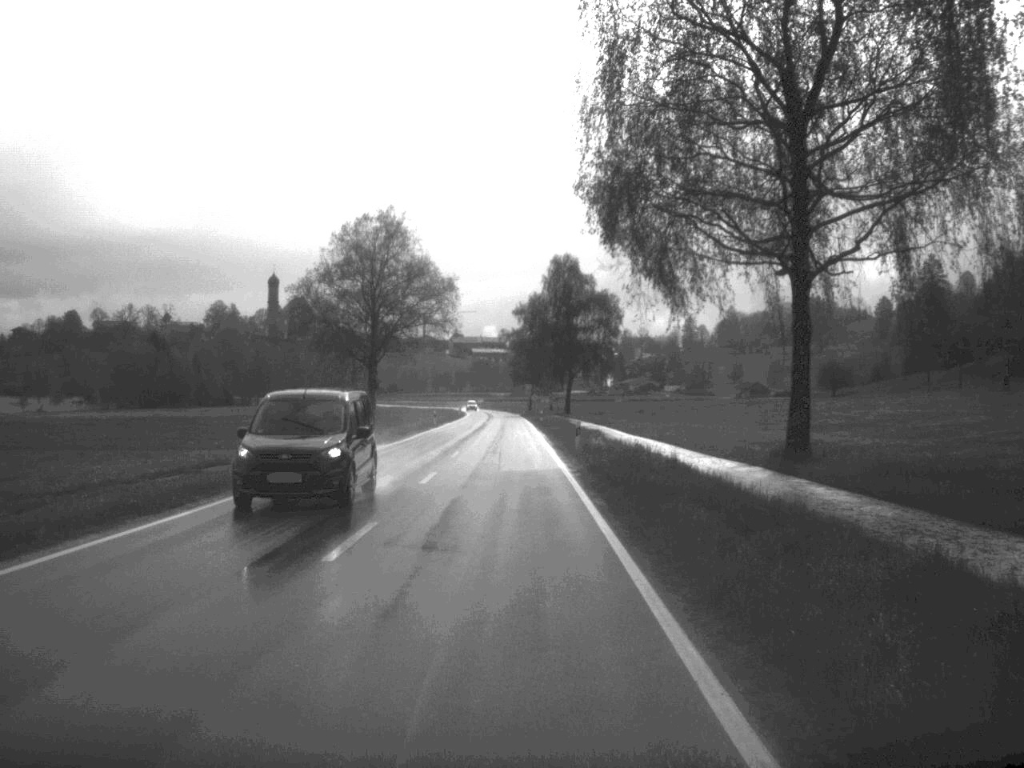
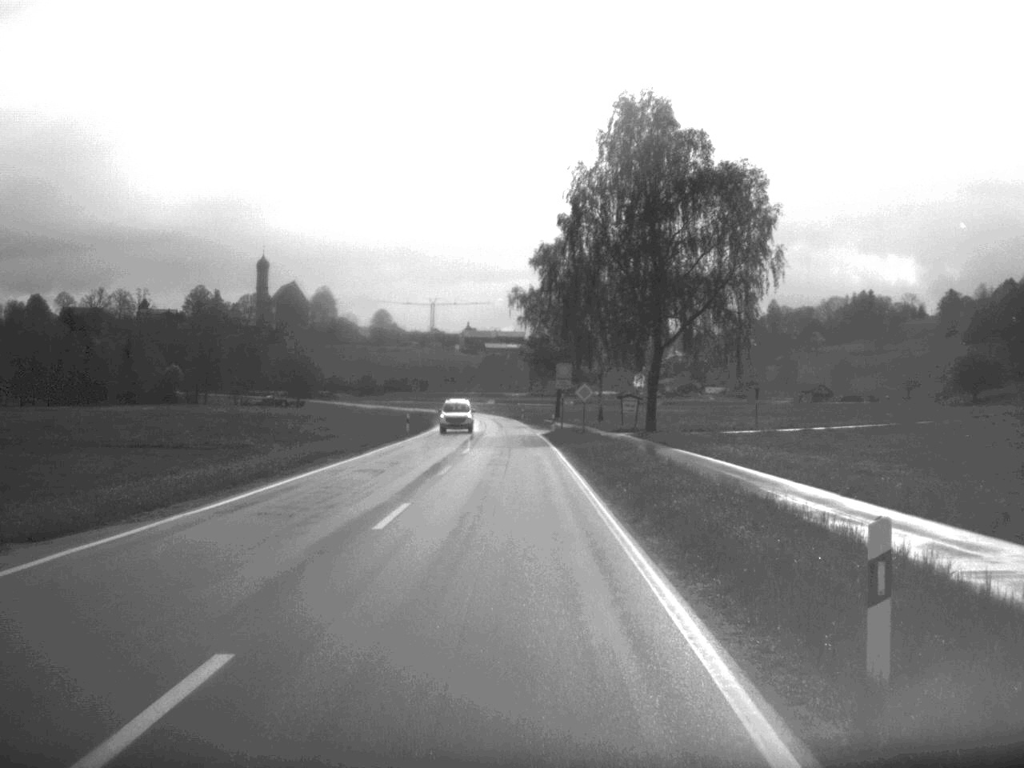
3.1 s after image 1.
(-0.8, +80.1) m; -1°
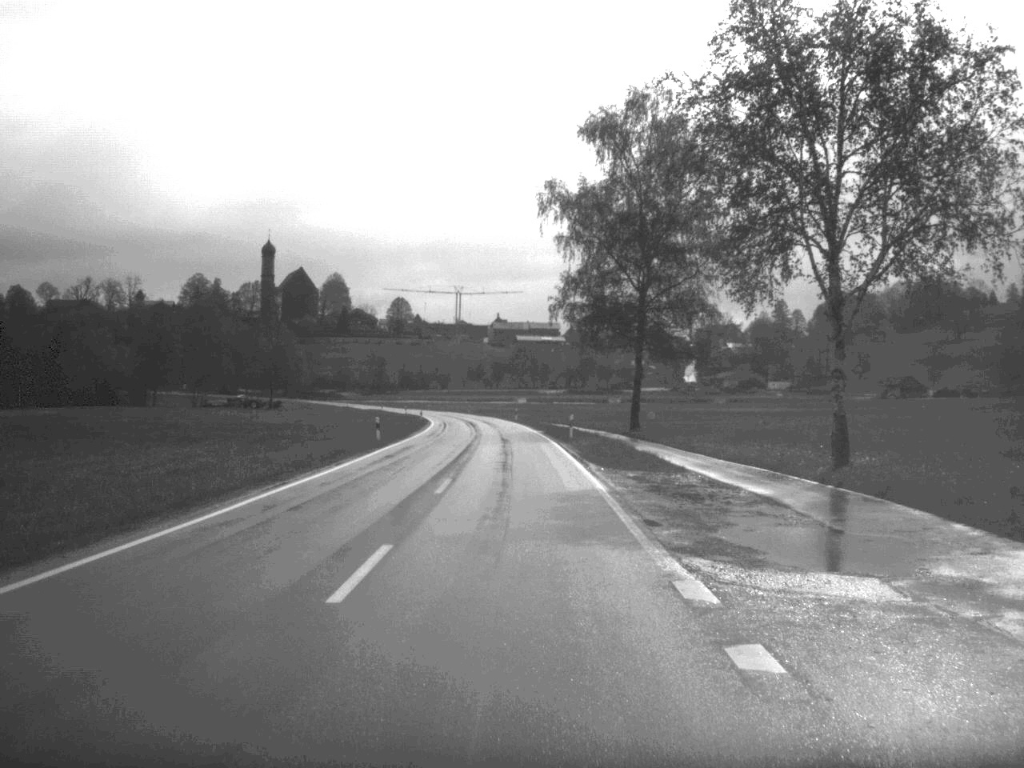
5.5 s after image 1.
(-0.8, +64.8) m; -2°
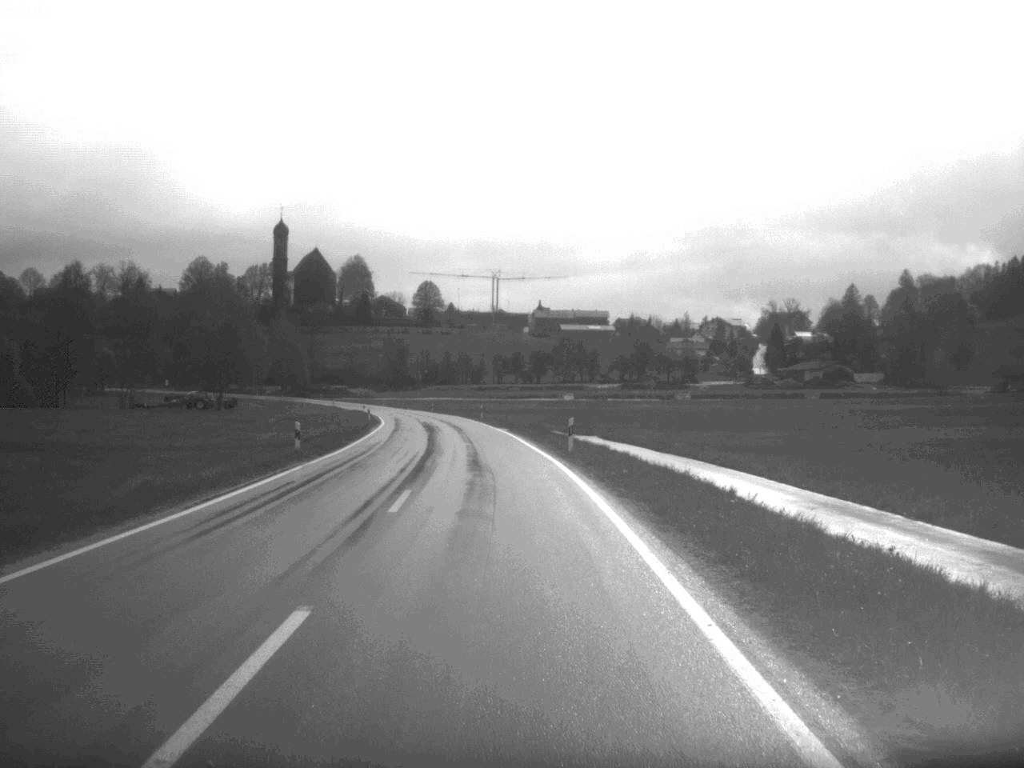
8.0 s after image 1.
(-0.8, +63.8) m; -2°
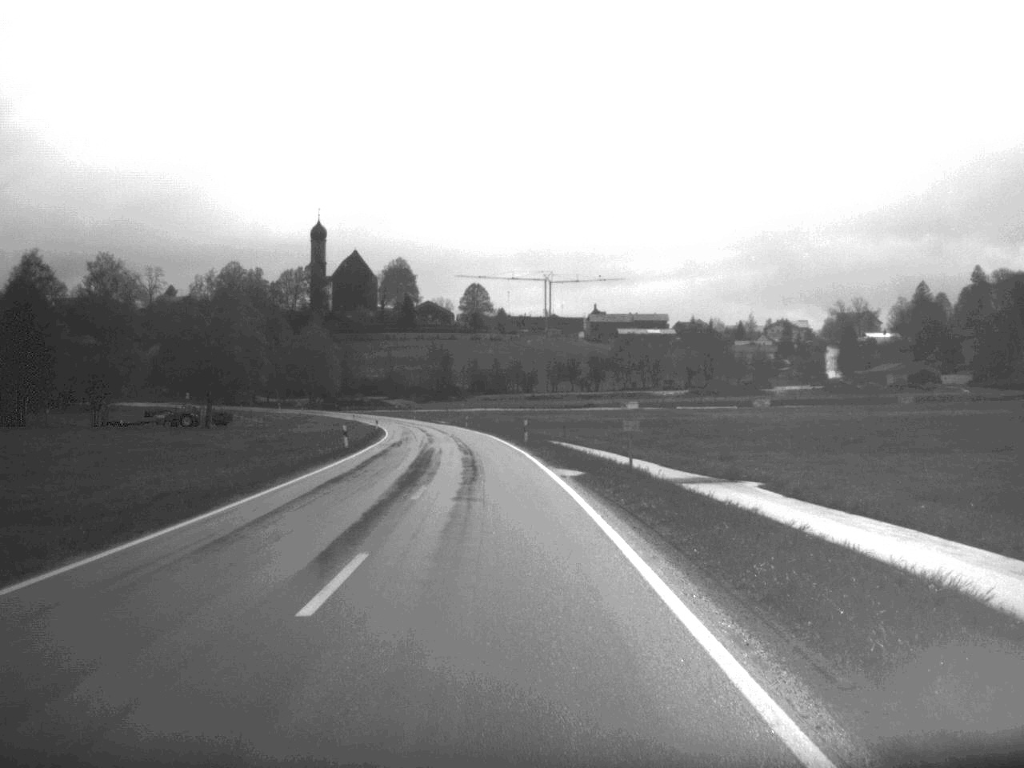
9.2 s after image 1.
(-0.7, +31.3) m; -3°
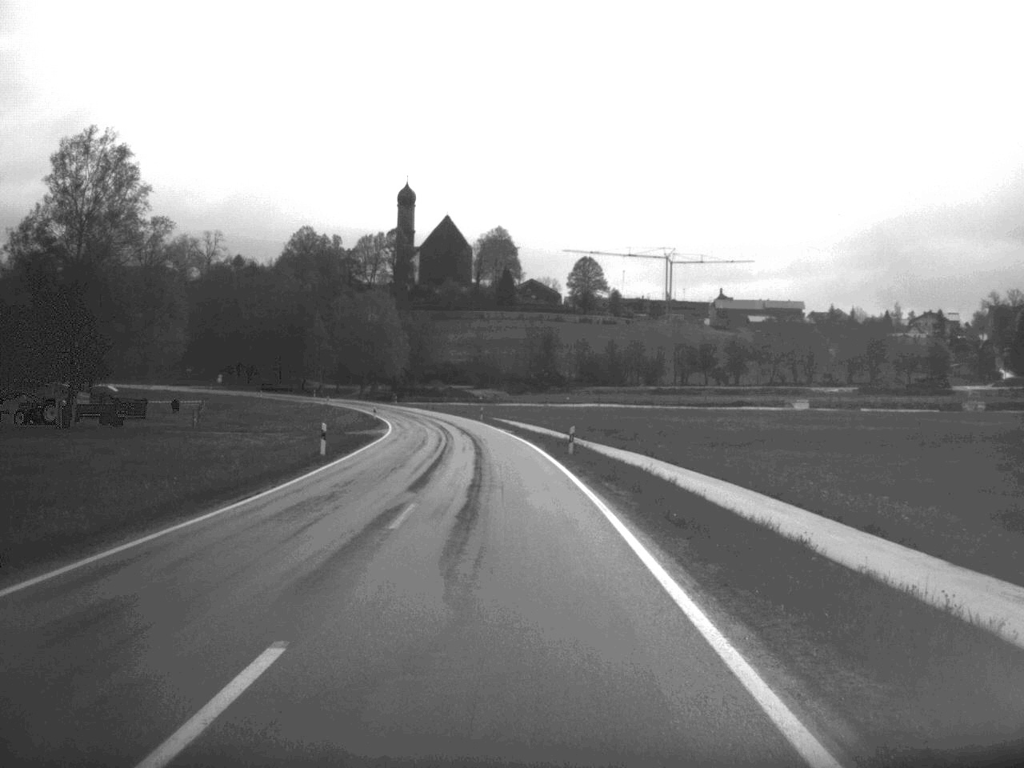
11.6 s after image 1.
(-3.0, +64.5) m; -5°
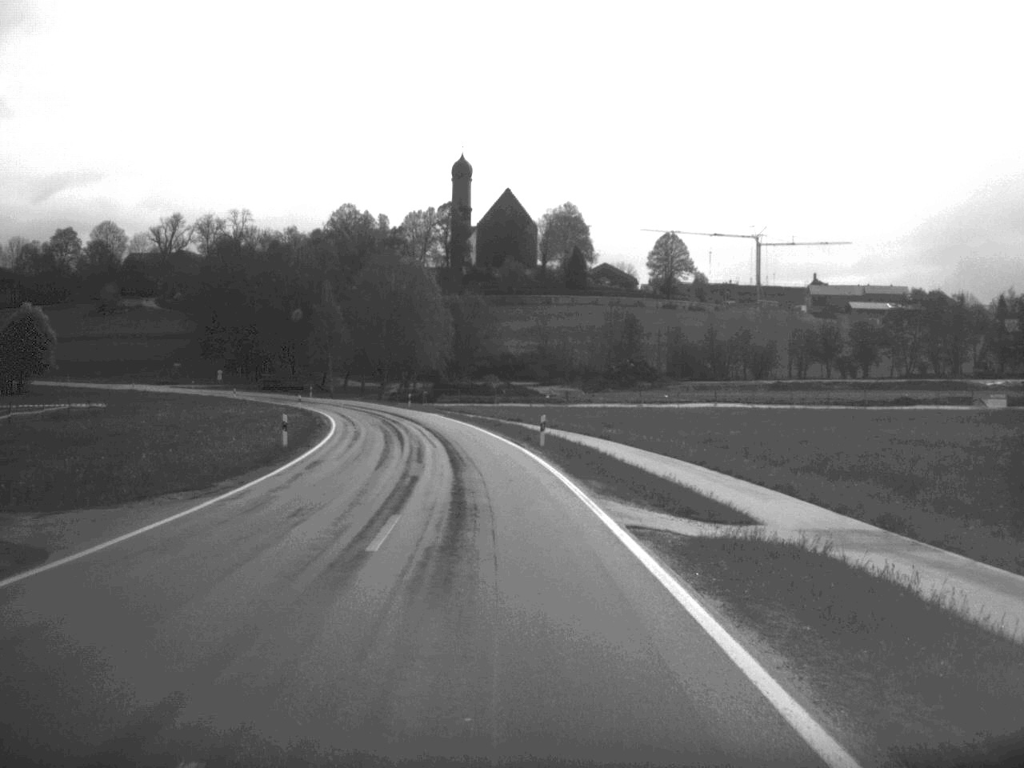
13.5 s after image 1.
(-1.5, +50.4) m; -3°
